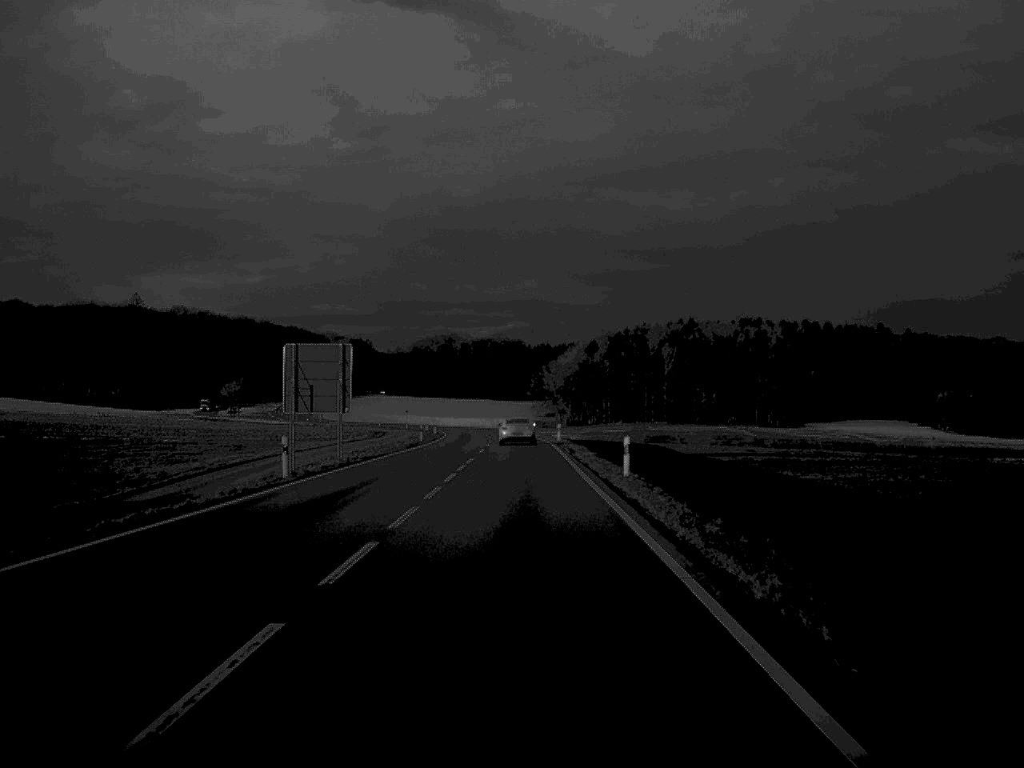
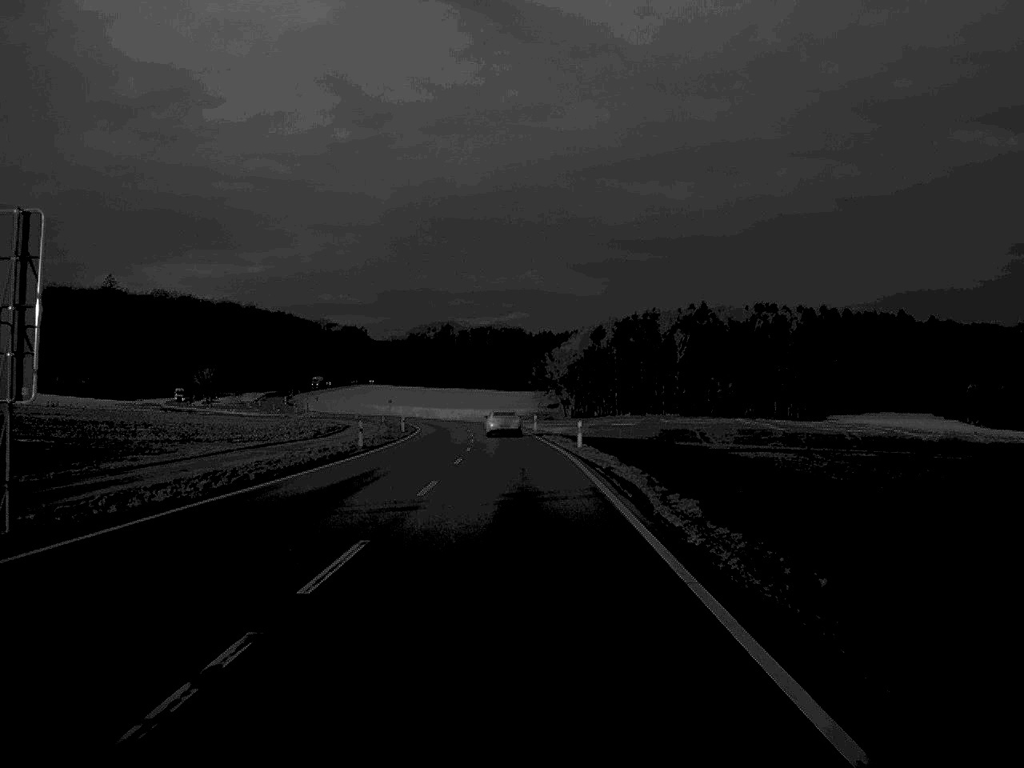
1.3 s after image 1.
(0.0, +30.5) m; 0°
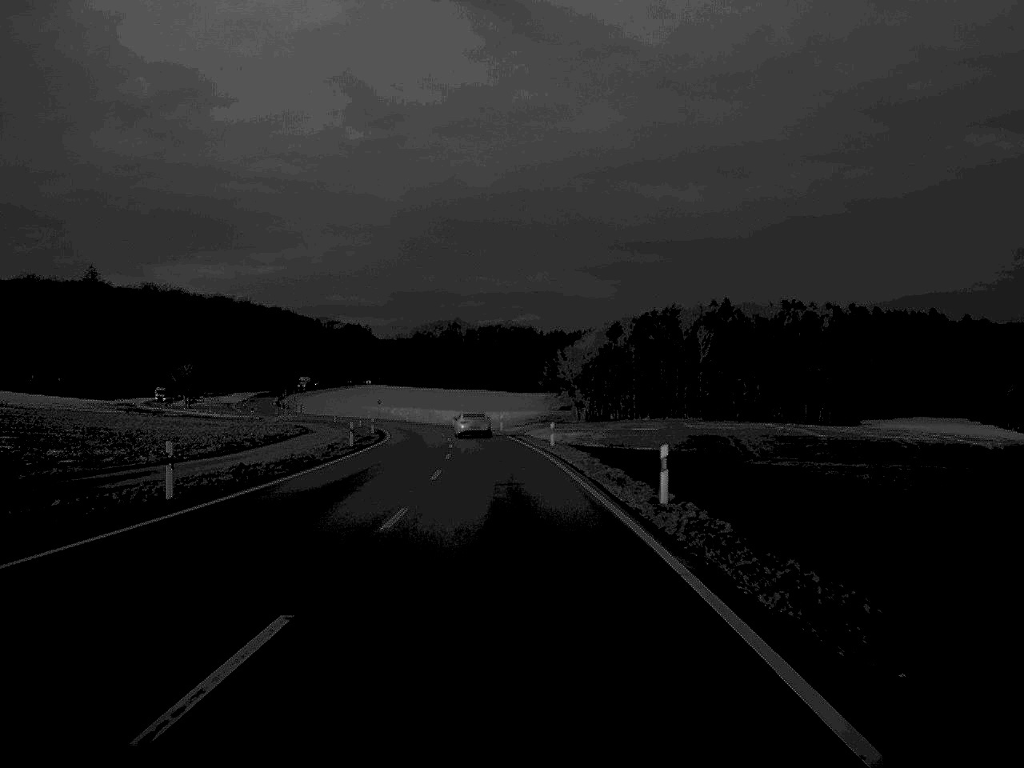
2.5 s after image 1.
(-0.1, +29.0) m; -1°
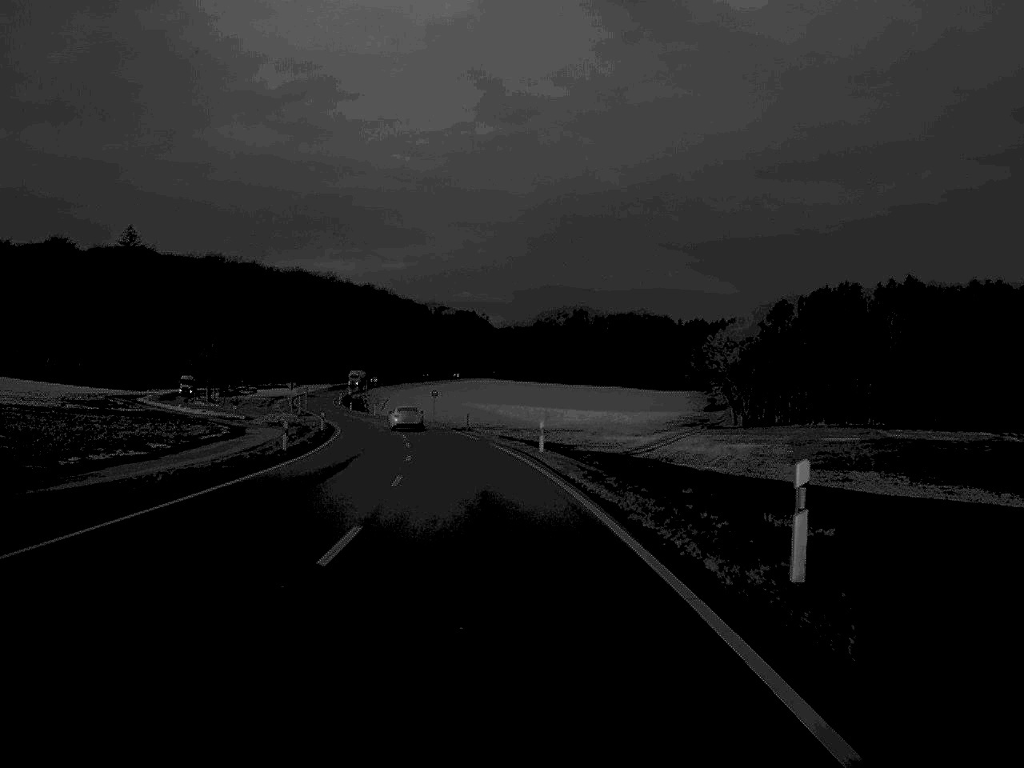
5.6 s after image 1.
(-2.9, +76.7) m; -6°
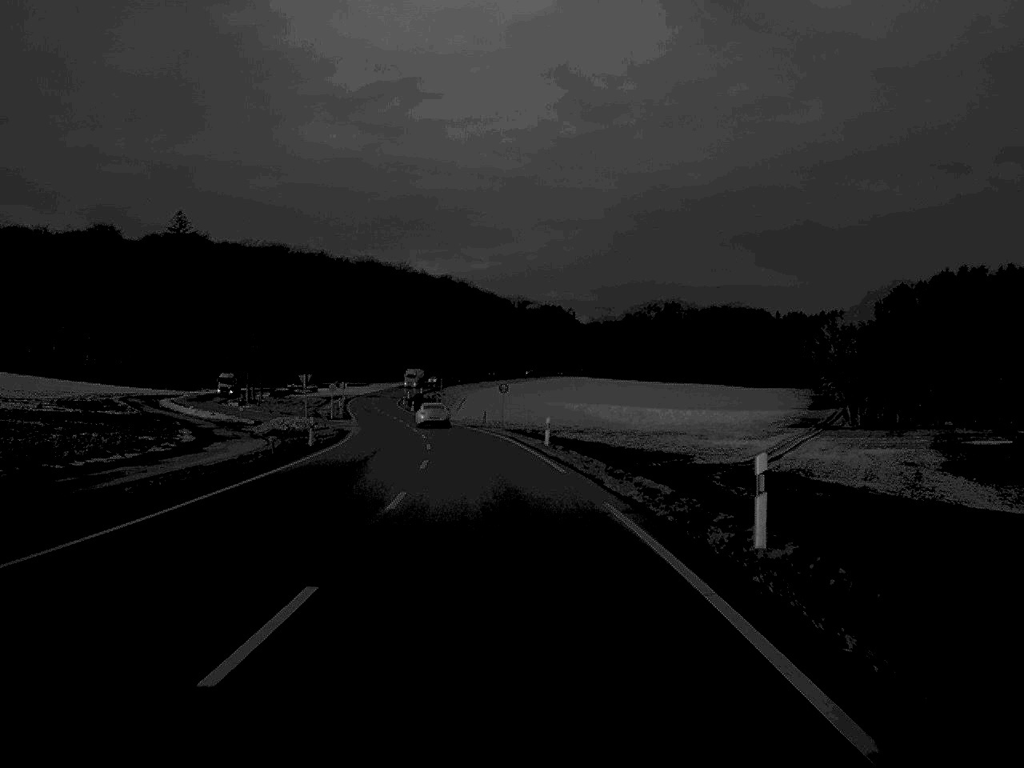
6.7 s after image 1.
(-1.1, +29.7) m; -4°
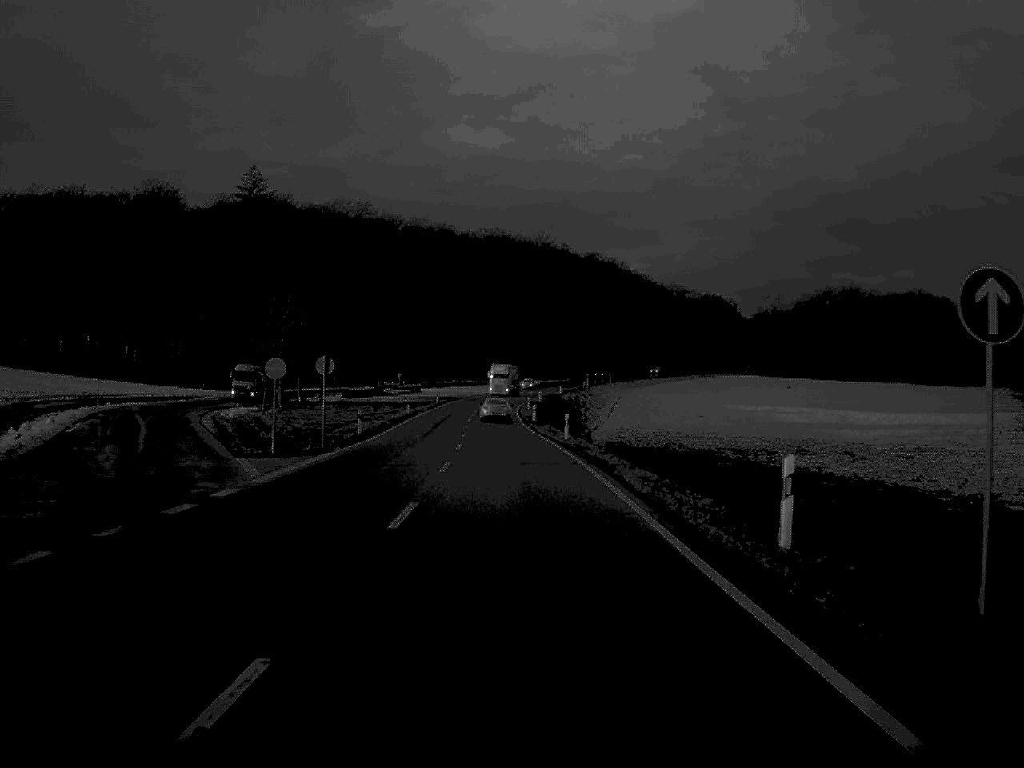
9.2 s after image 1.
(-3.7, +63.0) m; -7°
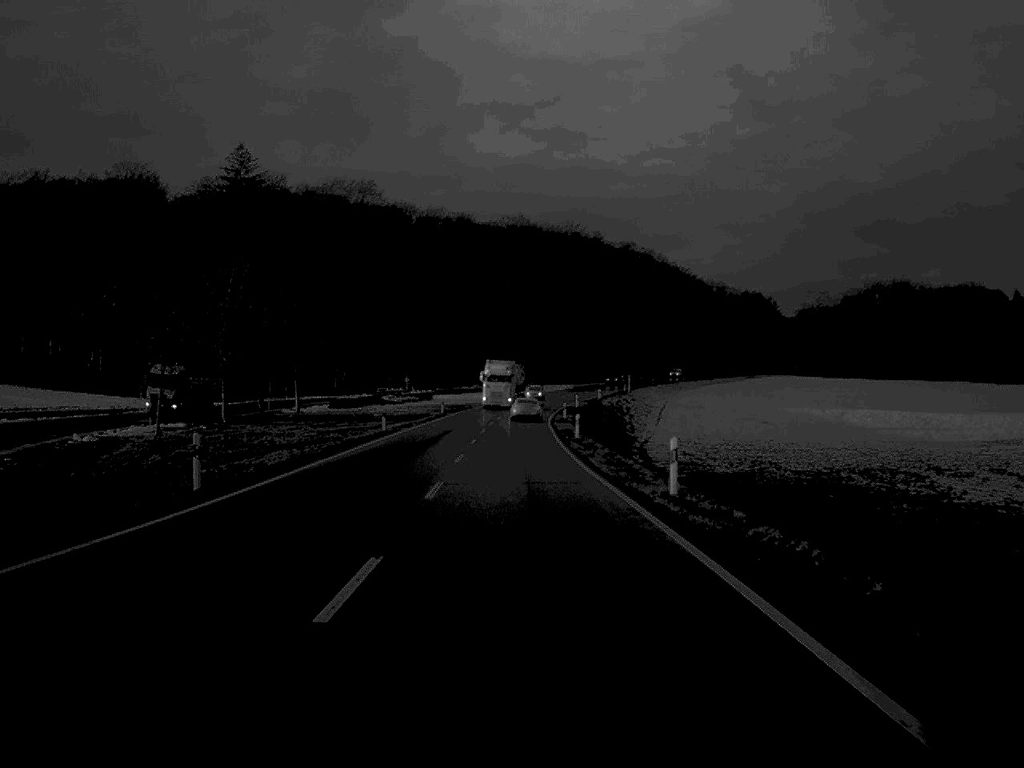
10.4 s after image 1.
(-0.4, +30.5) m; -1°
